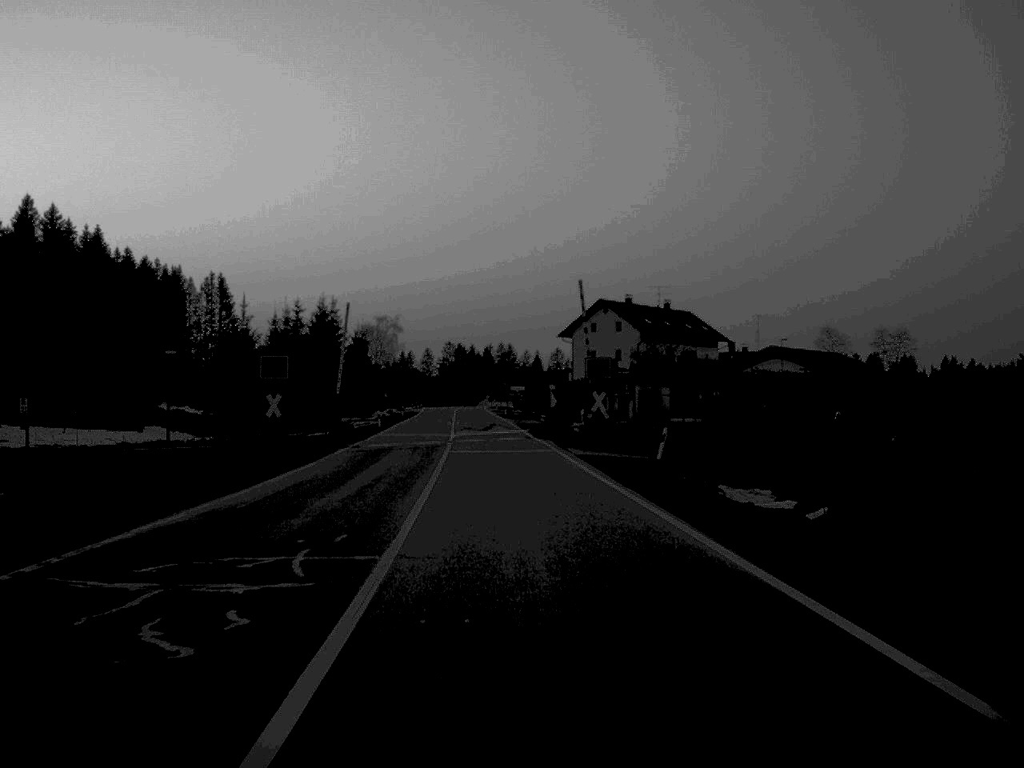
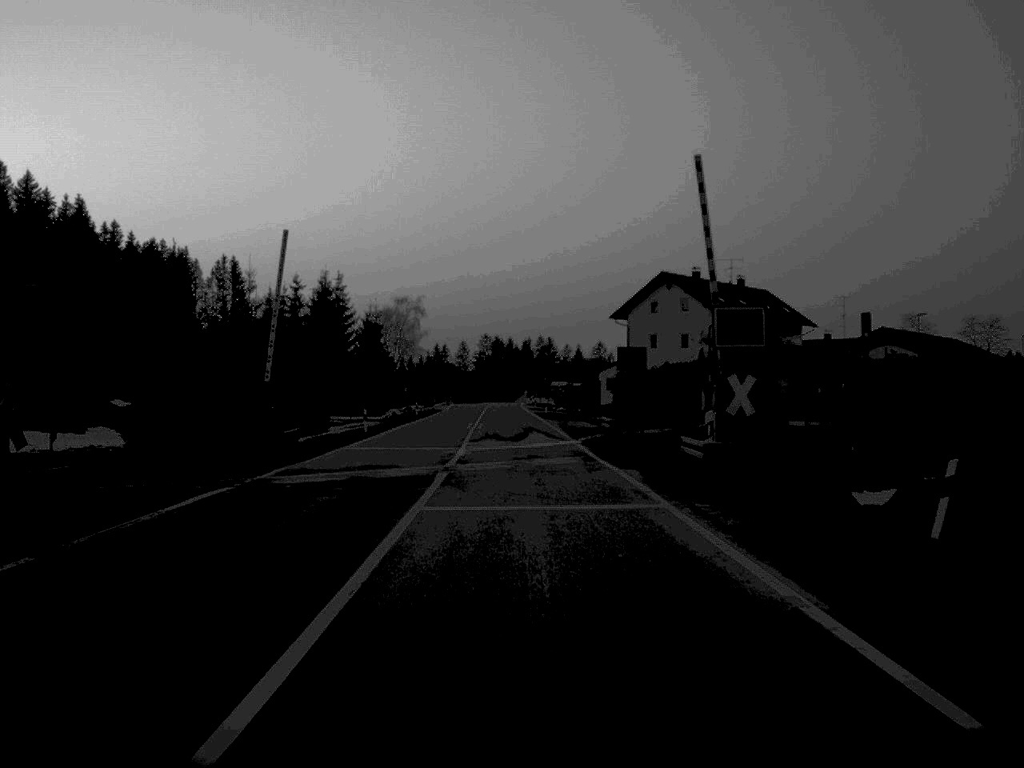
(-0.4, +22.9) m; -2°
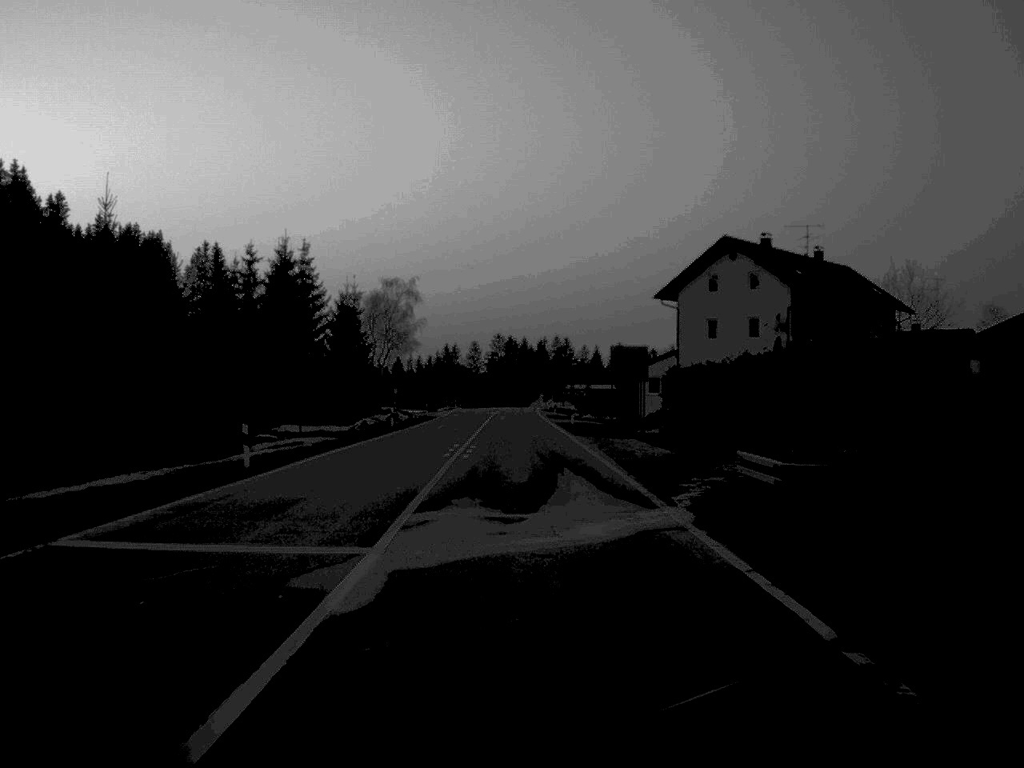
(-0.2, +24.8) m; -1°
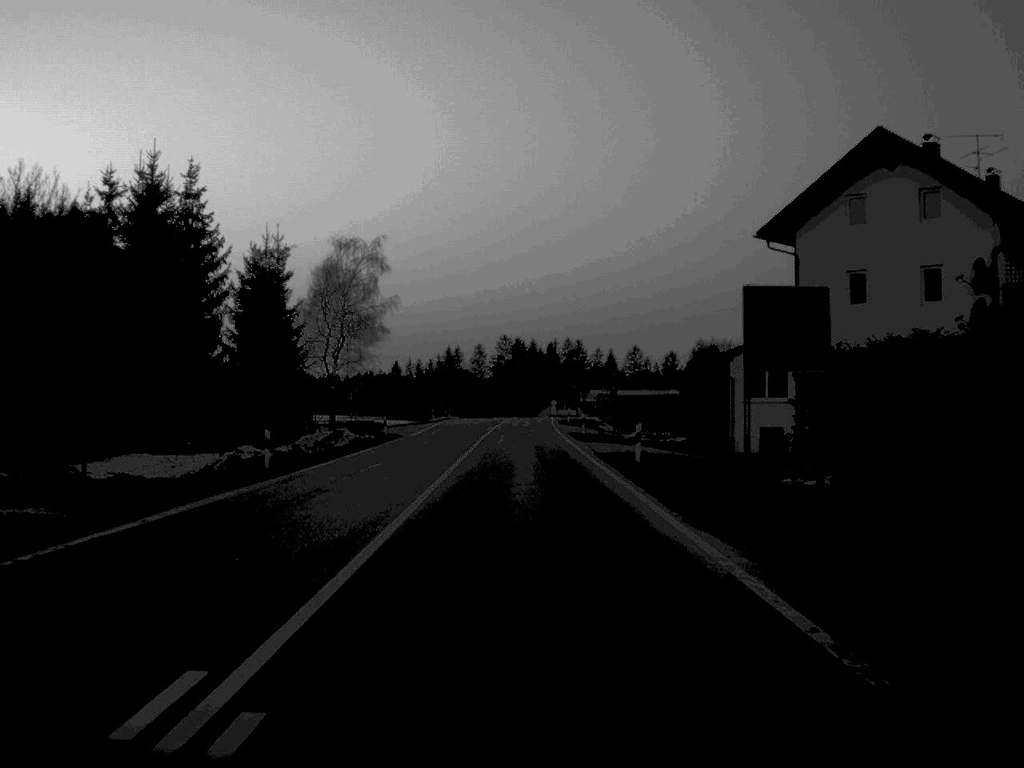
(-0.1, +32.5) m; 0°
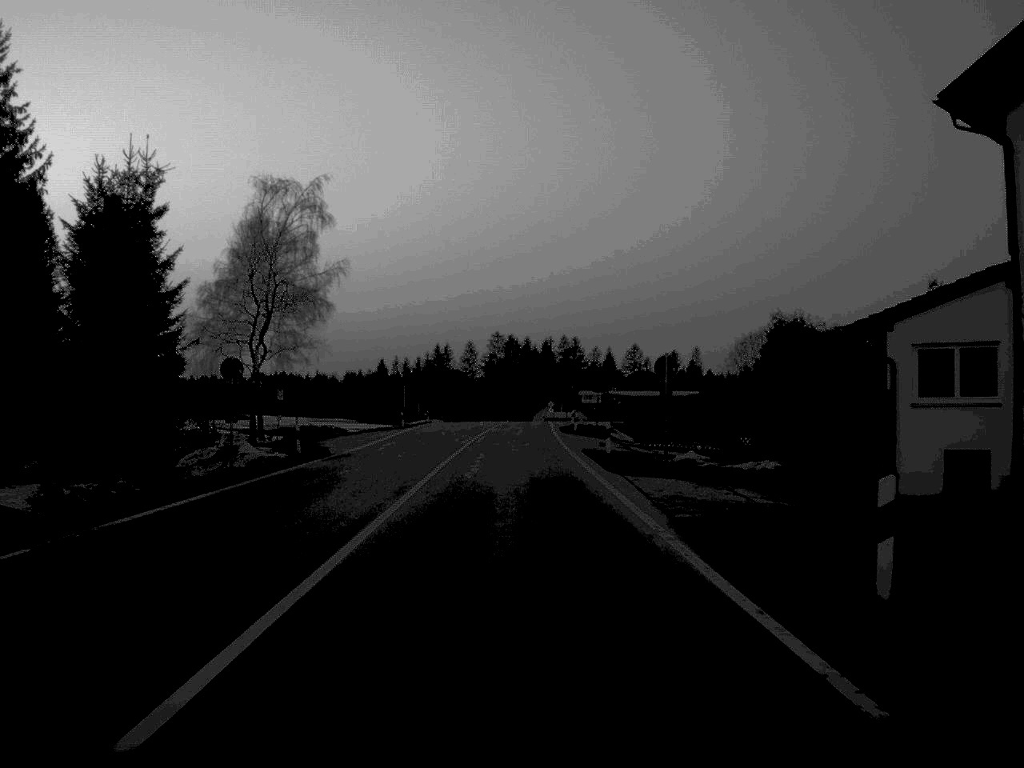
(+0.1, +21.6) m; 0°
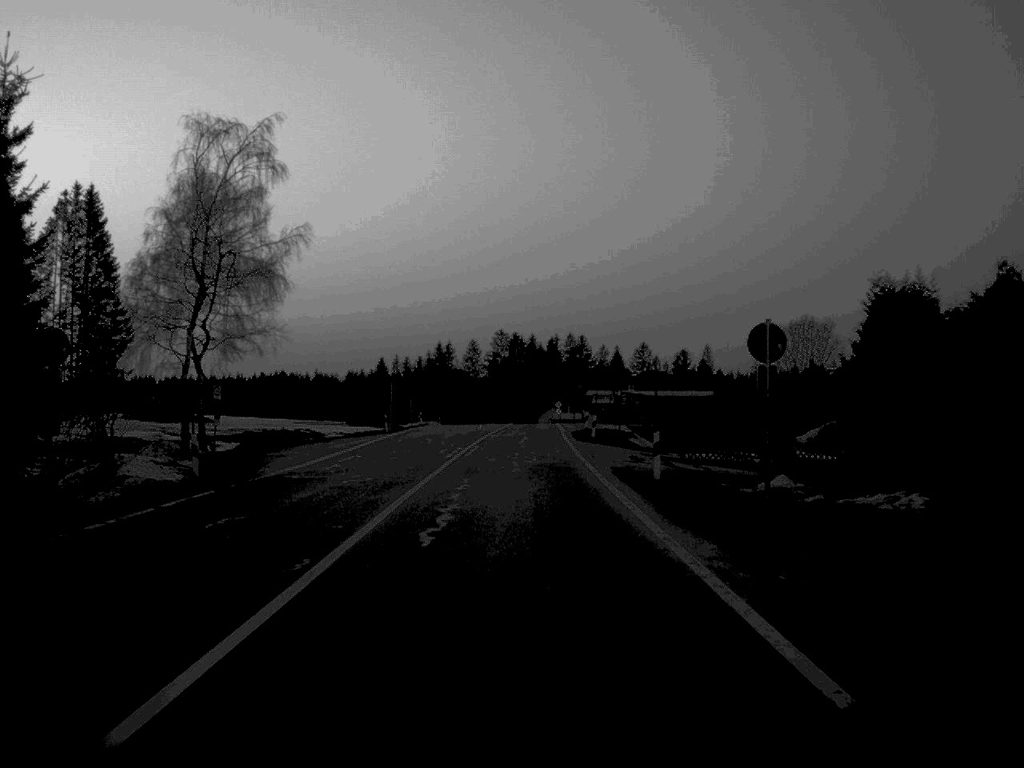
(0.0, +12.6) m; 0°
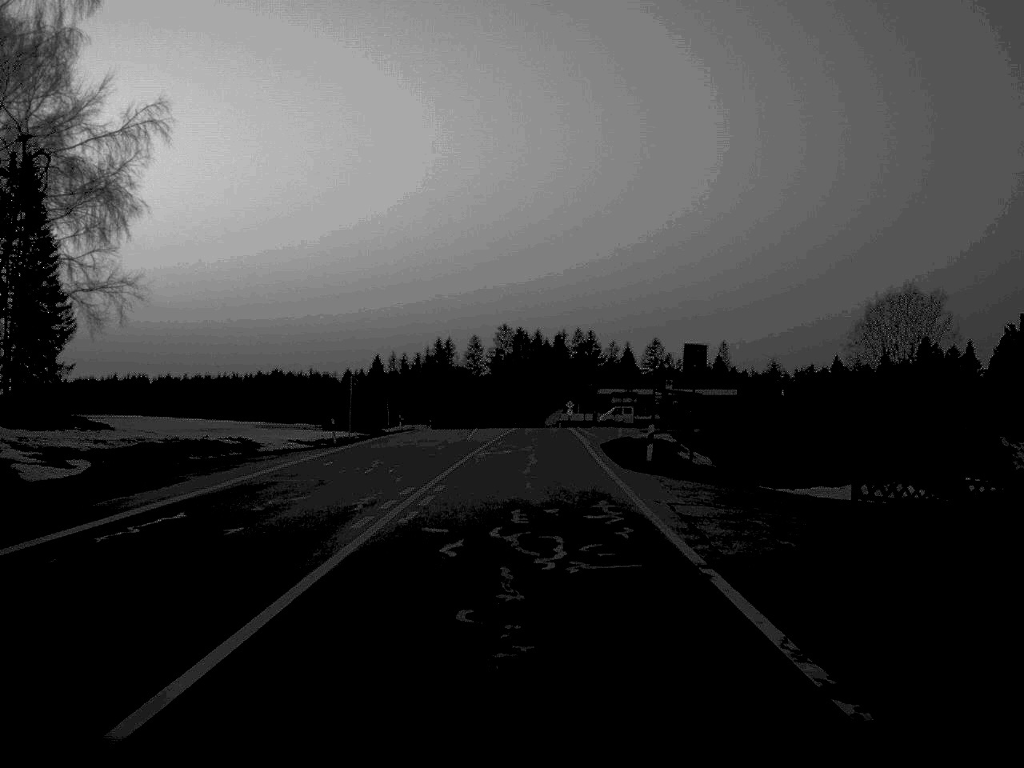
(-0.1, +21.3) m; 0°
